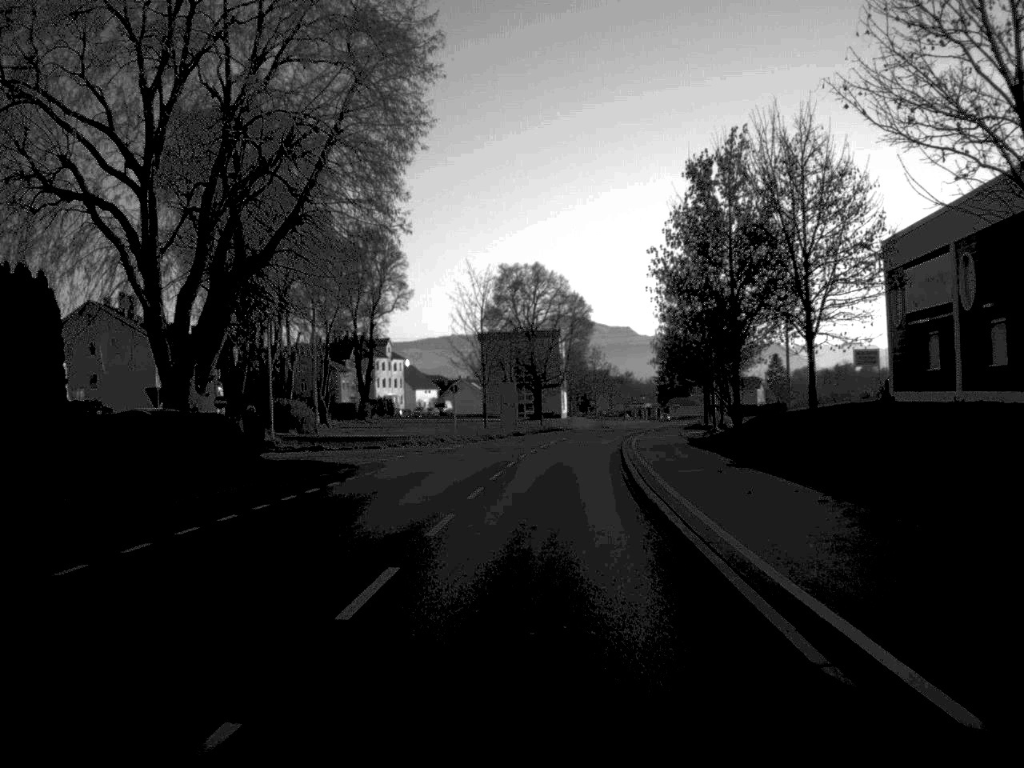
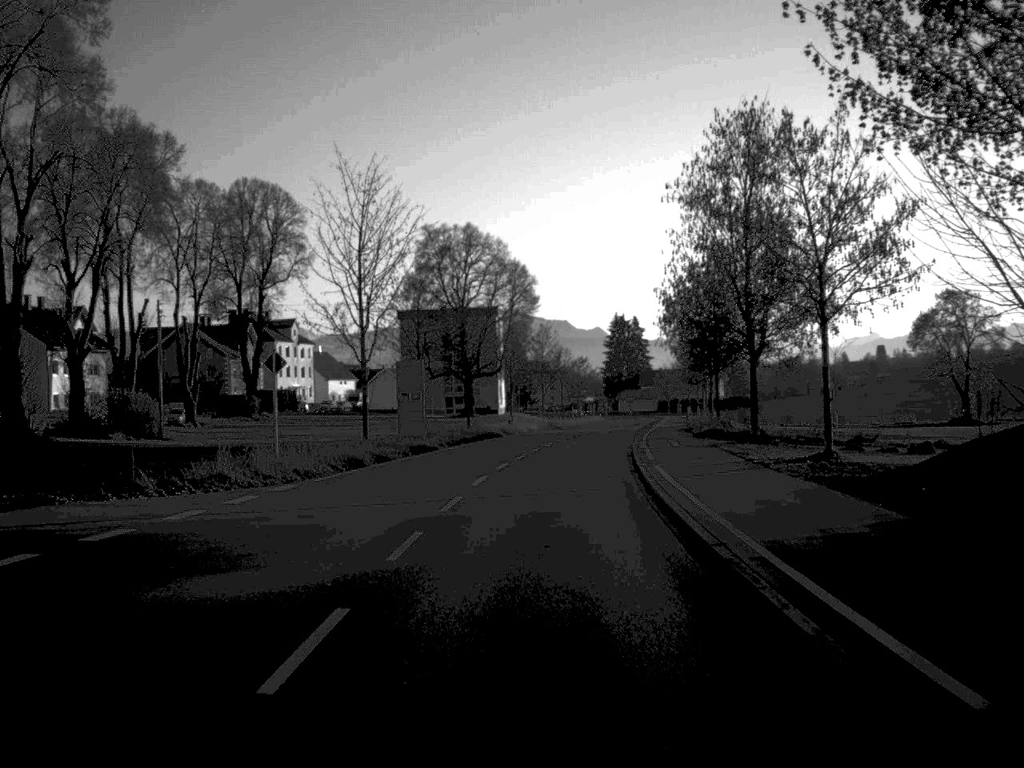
(+0.8, +32.2) m; +3°
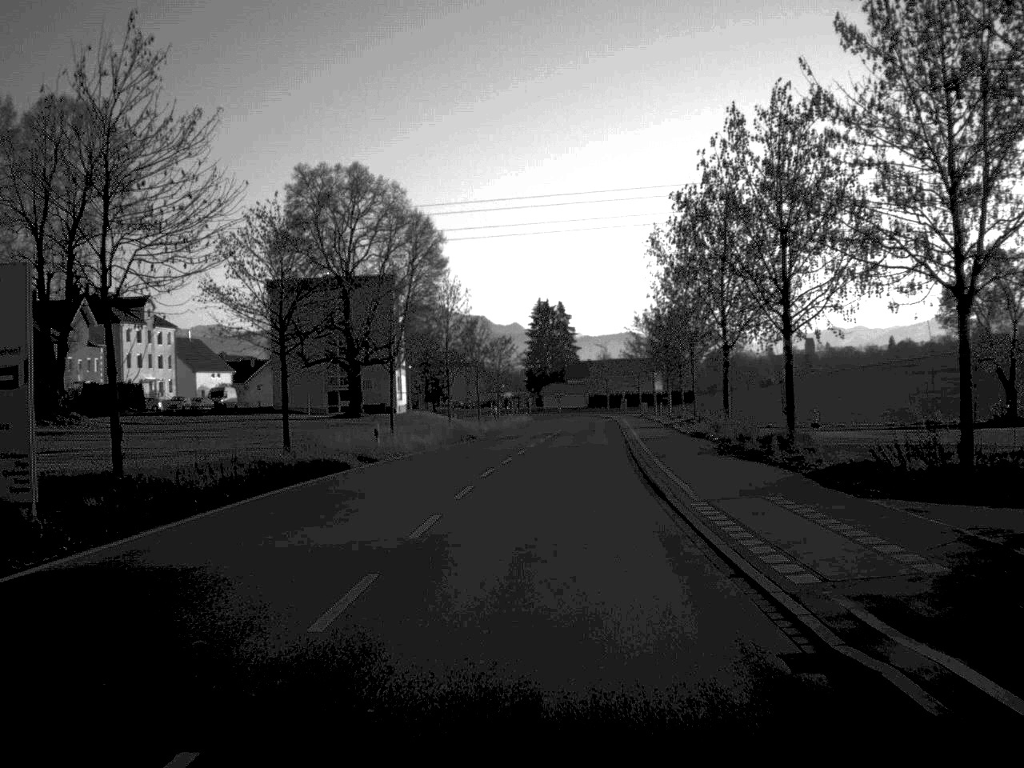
(+1.0, +33.8) m; +4°
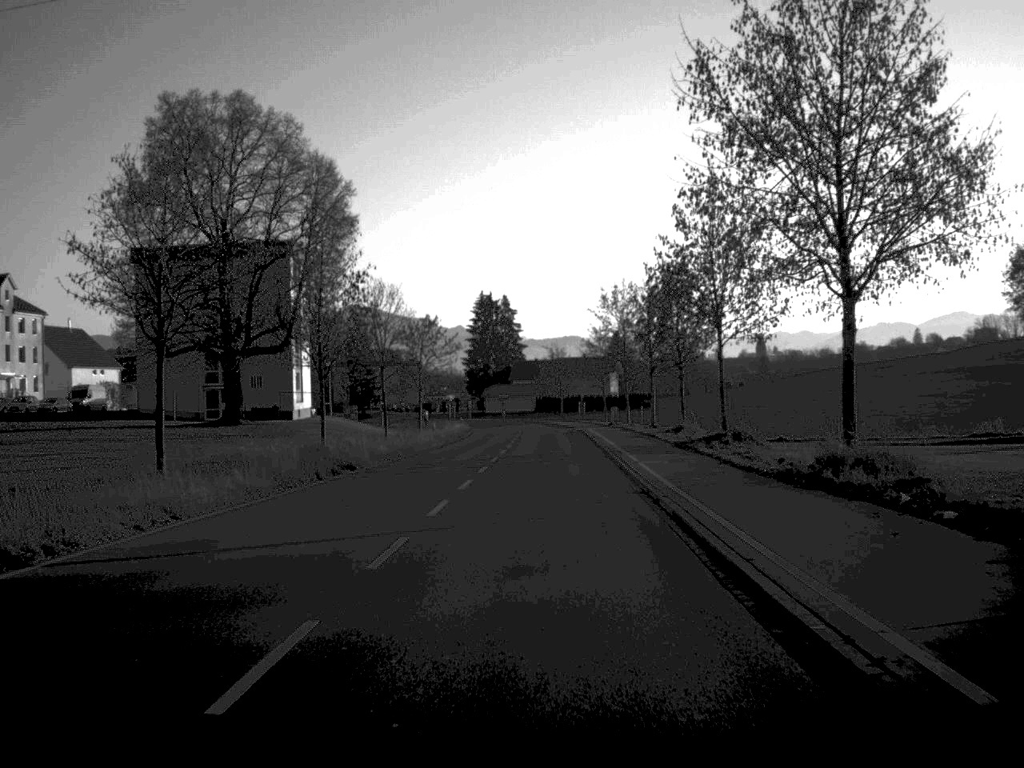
(+0.6, +26.1) m; +2°
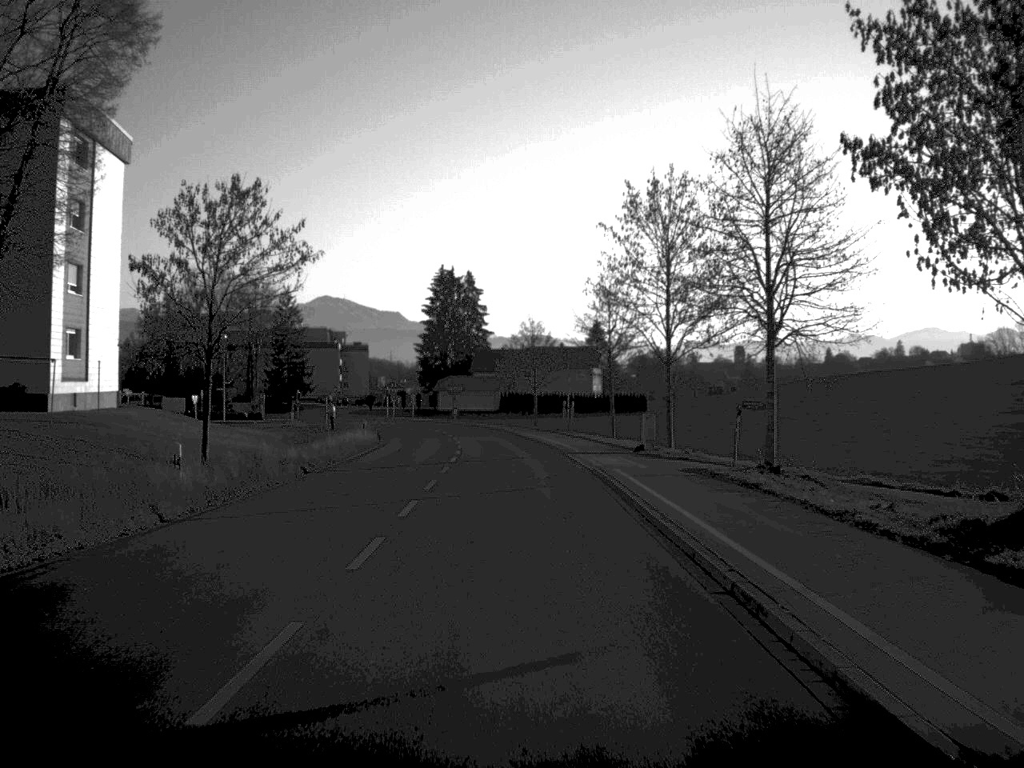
(+0.7, +42.0) m; +1°
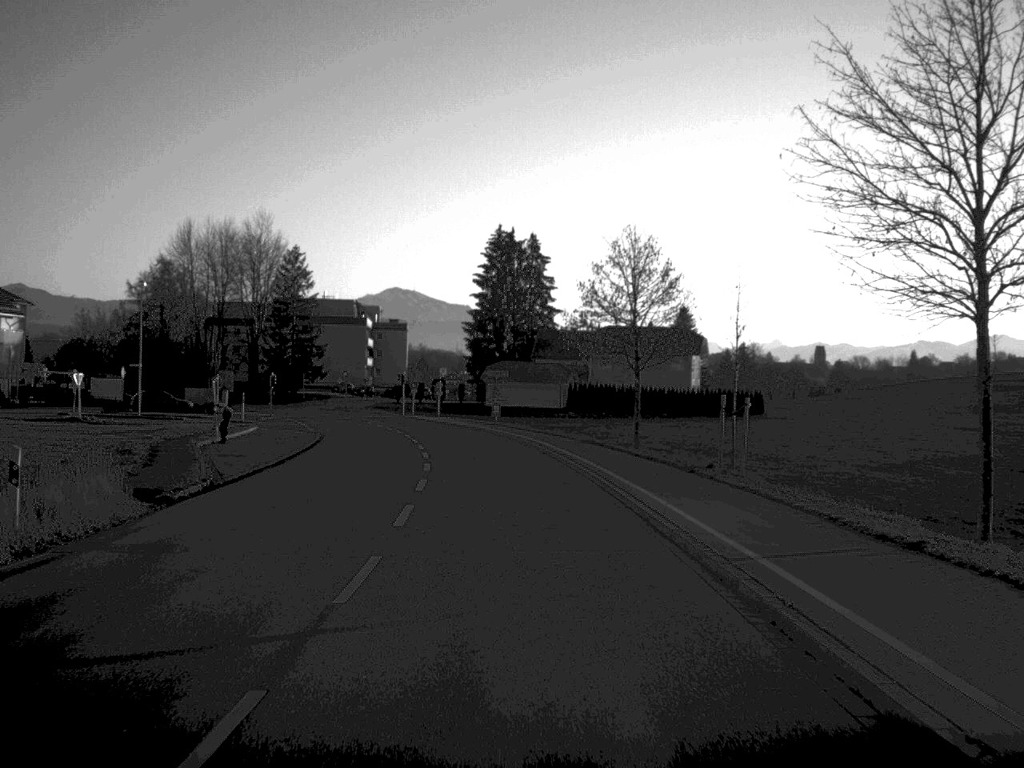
(-0.8, +44.0) m; -3°
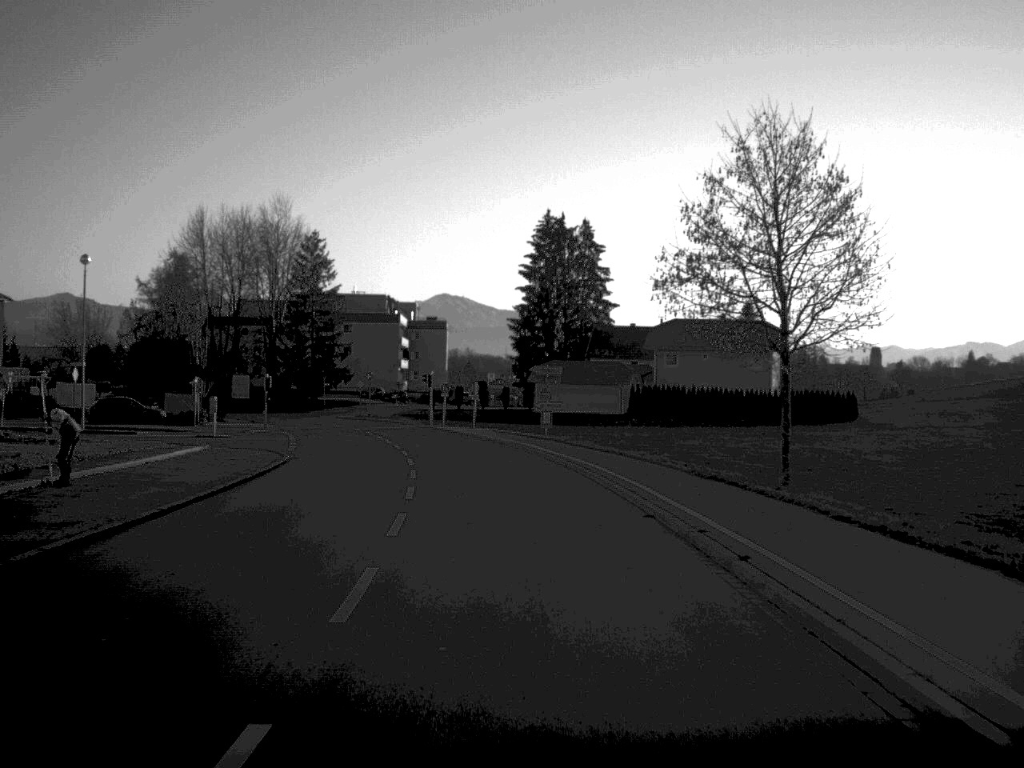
(-0.4, +18.7) m; -2°
